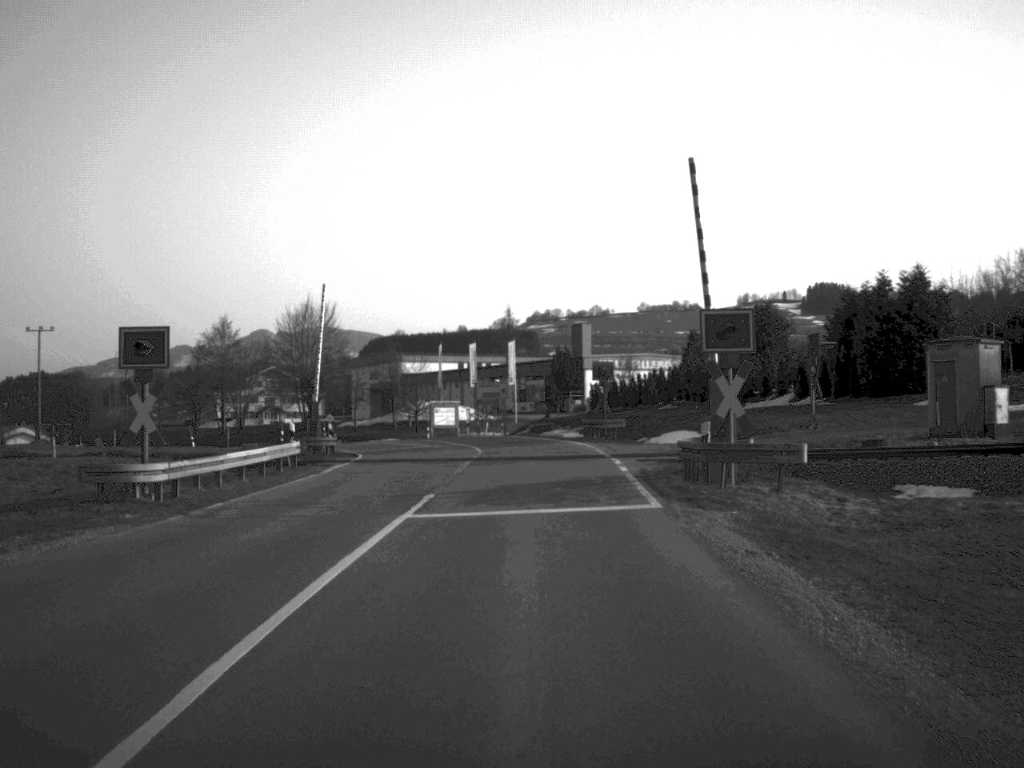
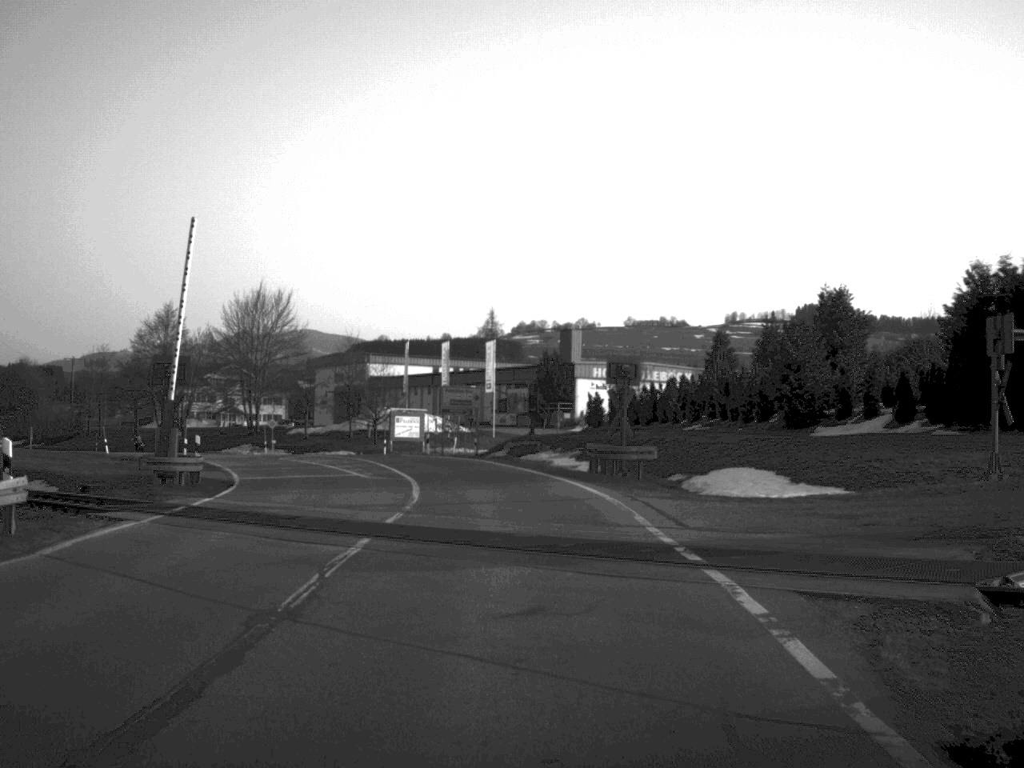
(+0.2, +18.2) m; +1°
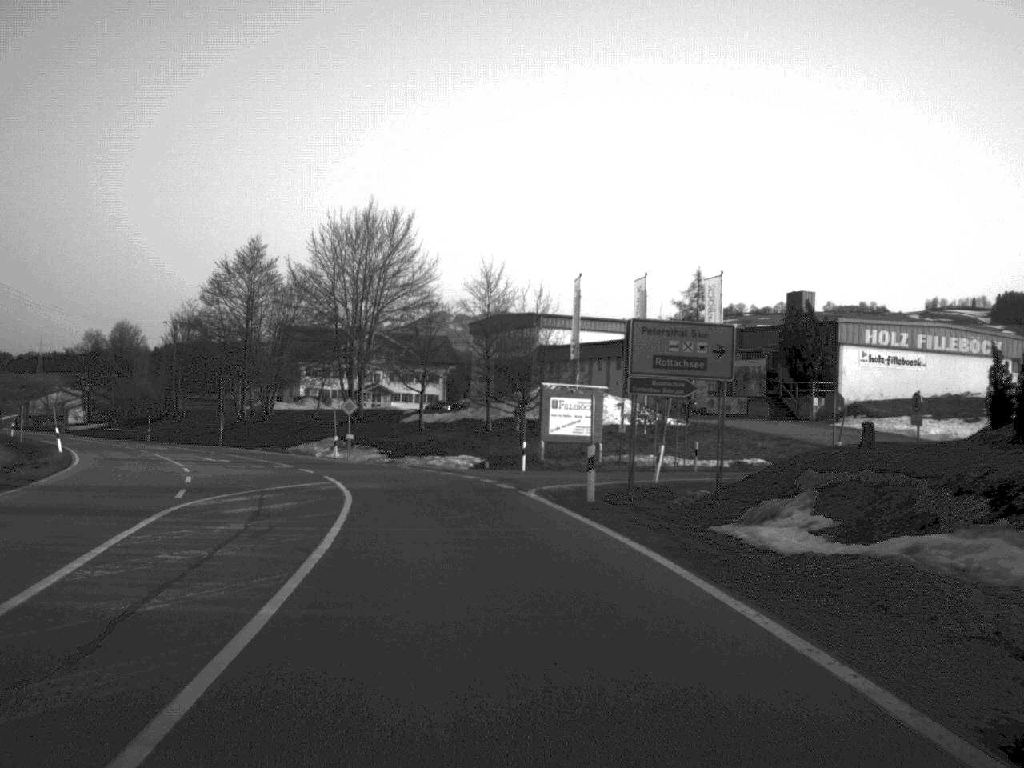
(-2.2, +38.9) m; -9°
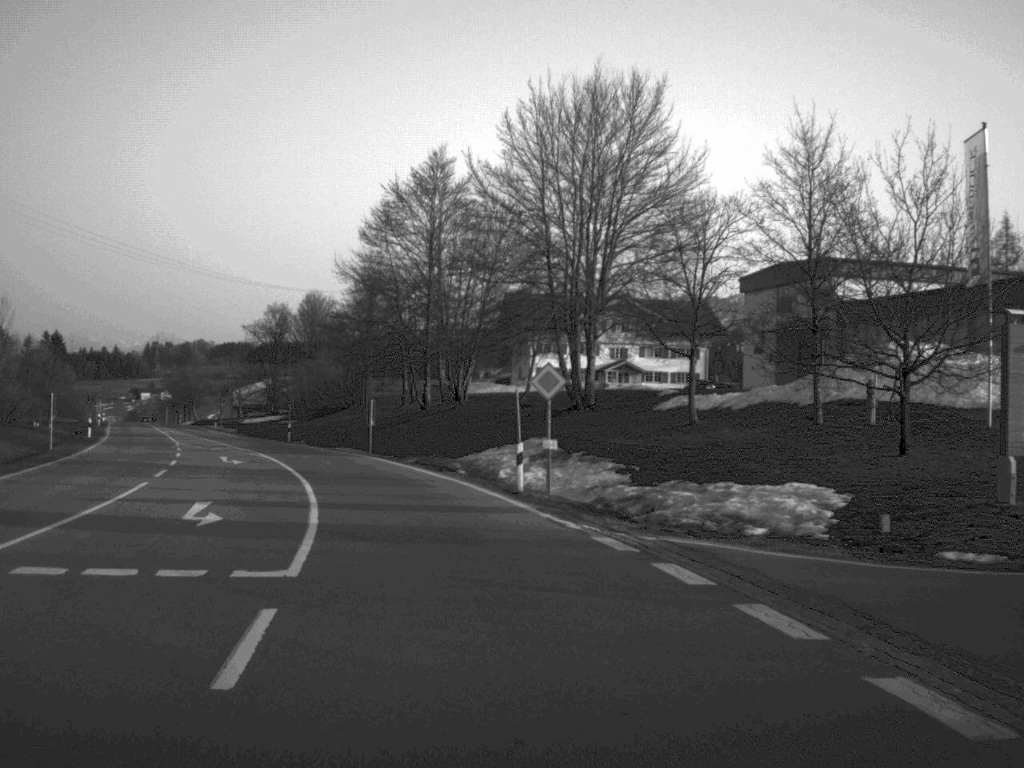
(-2.7, +29.8) m; -11°
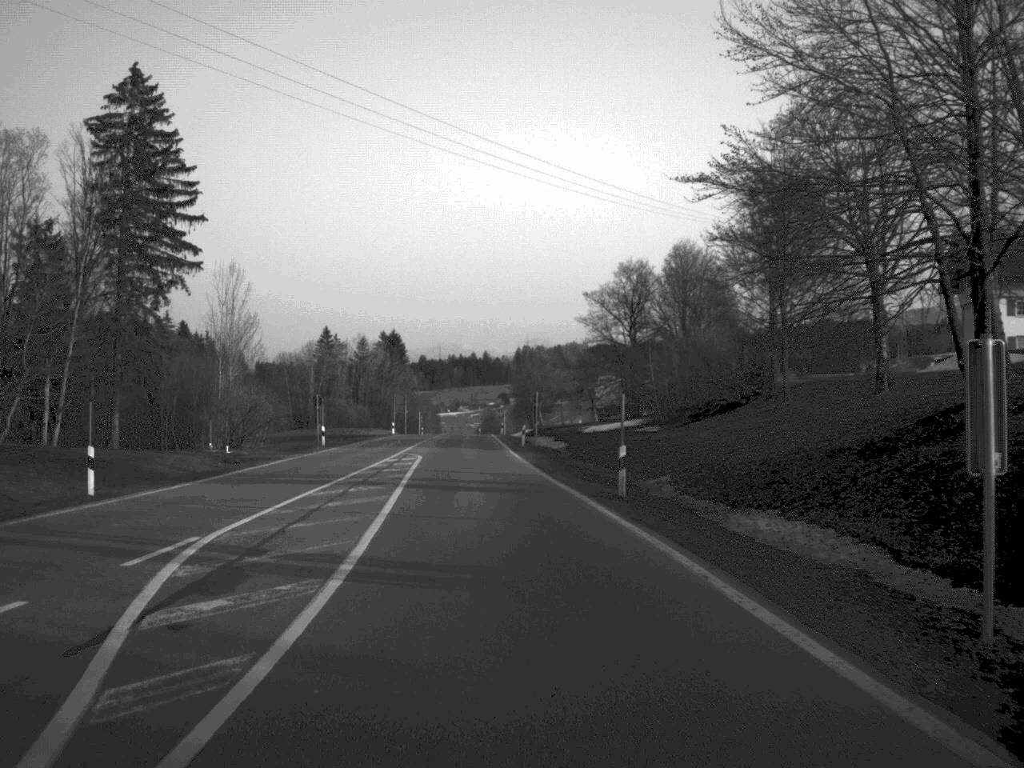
(-6.6, +41.8) m; -17°
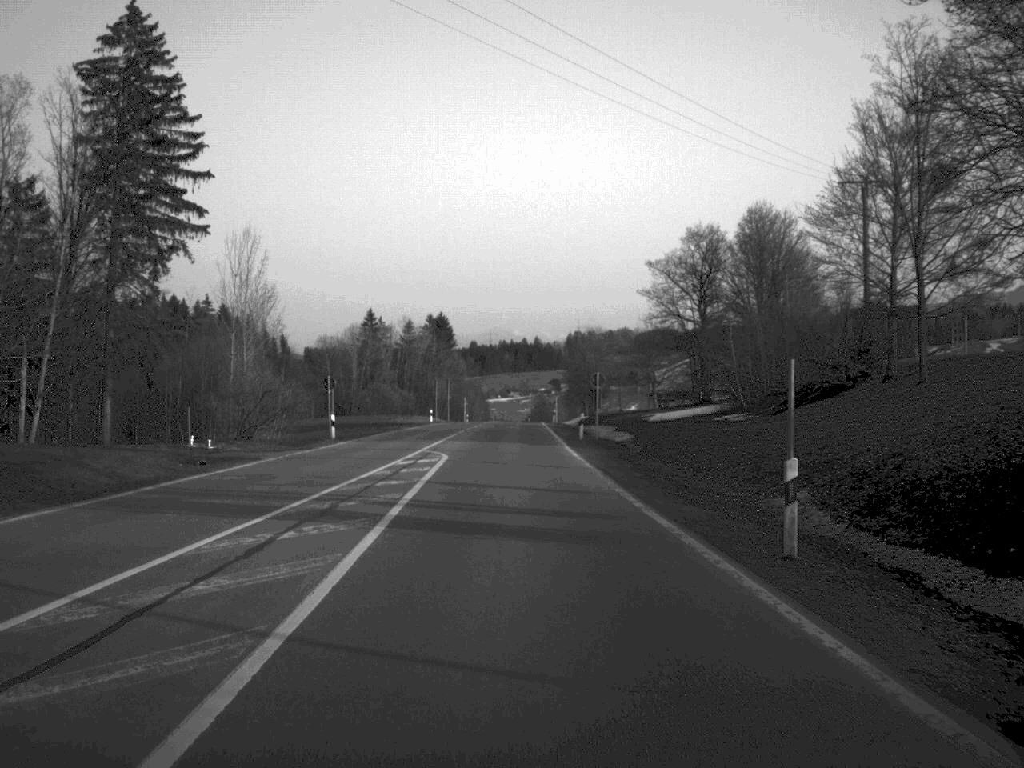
(-0.3, +11.8) m; -2°
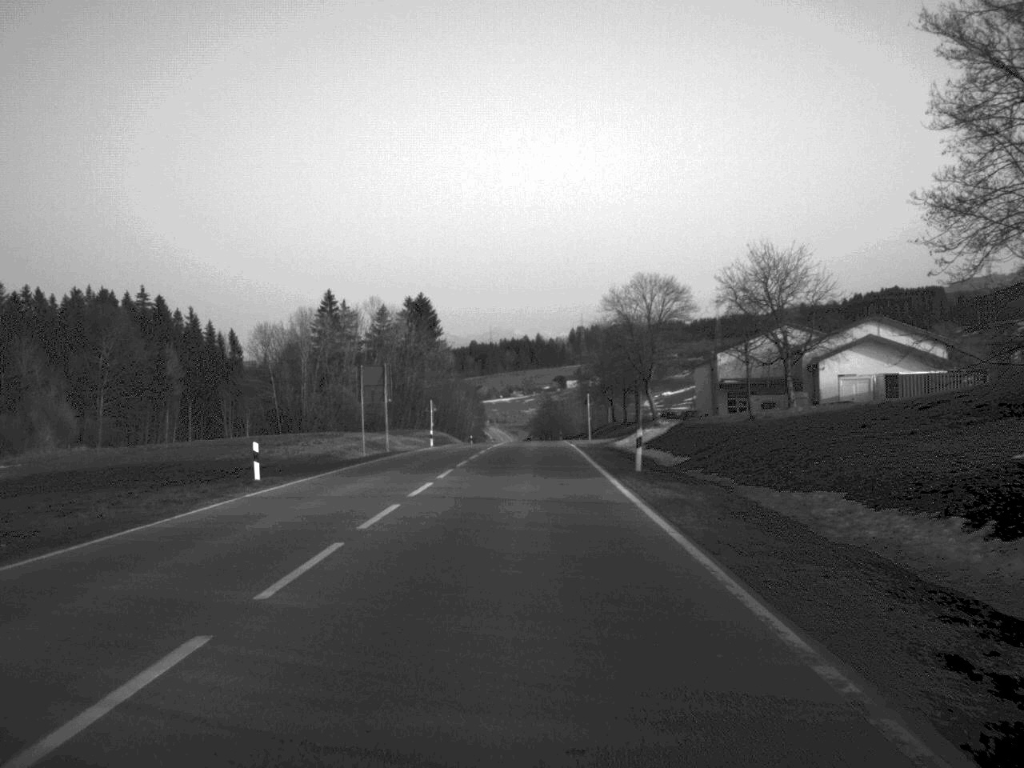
(-0.4, +62.8) m; 0°
